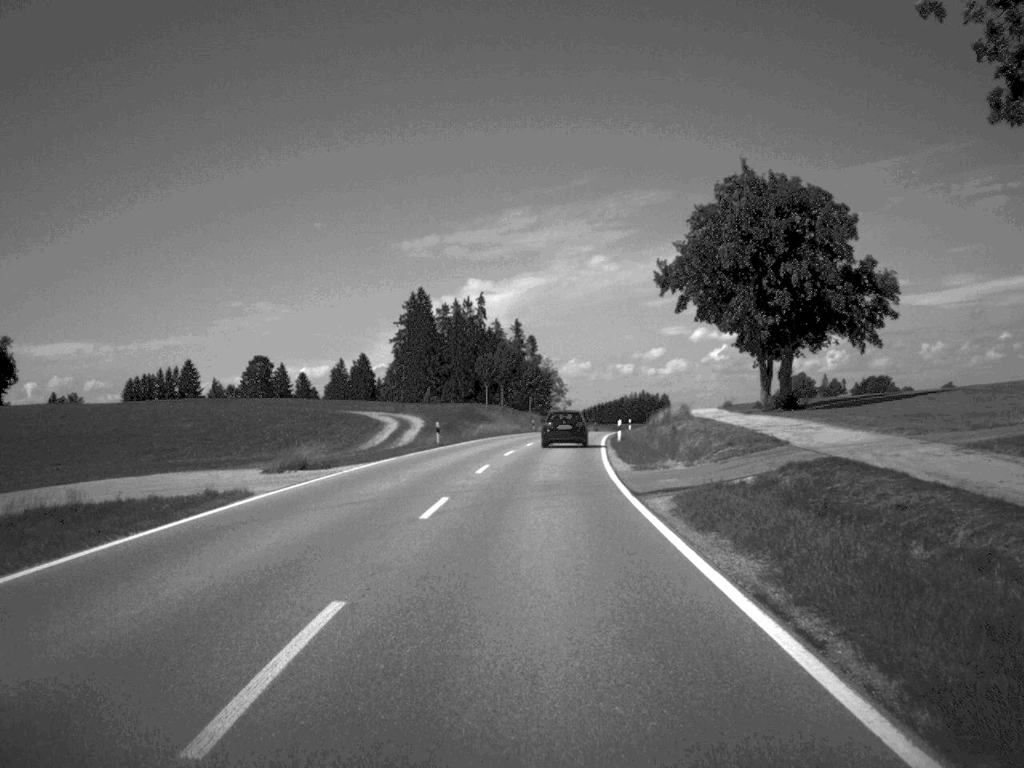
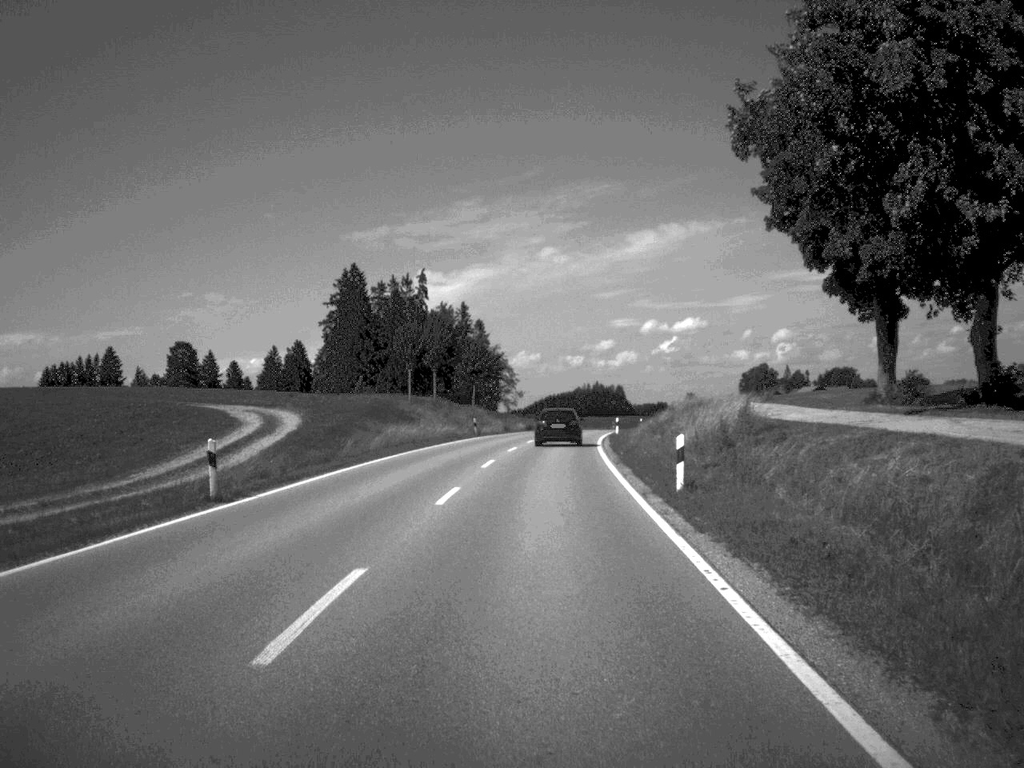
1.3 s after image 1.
(+0.5, +33.0) m; +2°
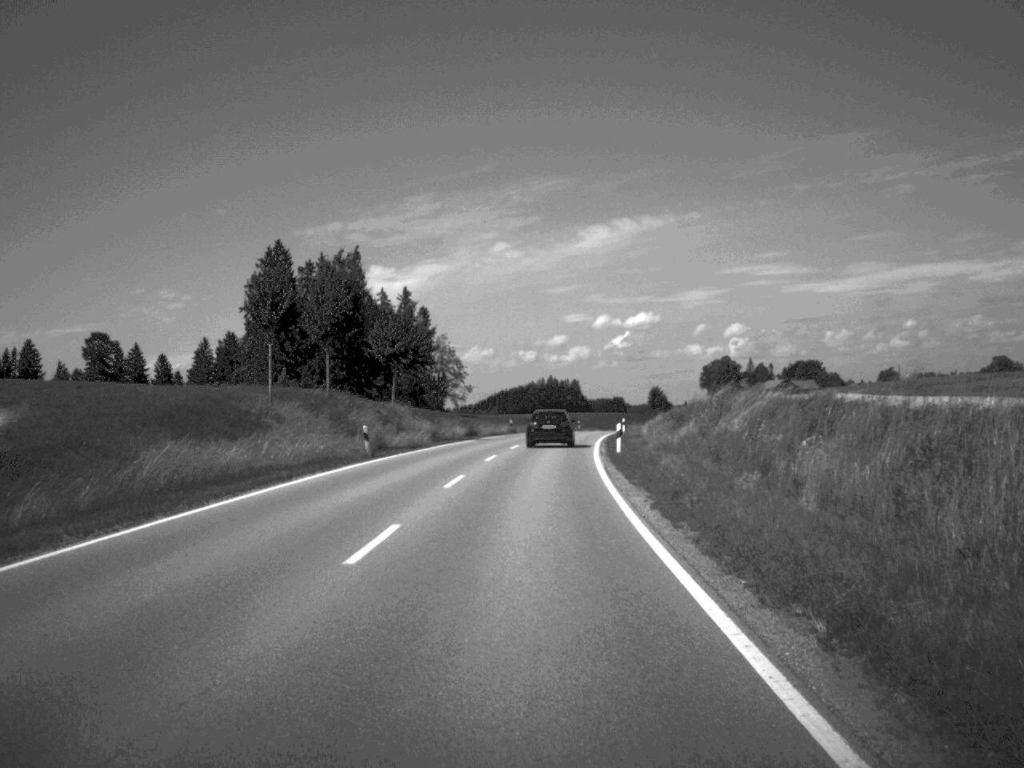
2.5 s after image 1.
(+0.6, +30.6) m; +2°
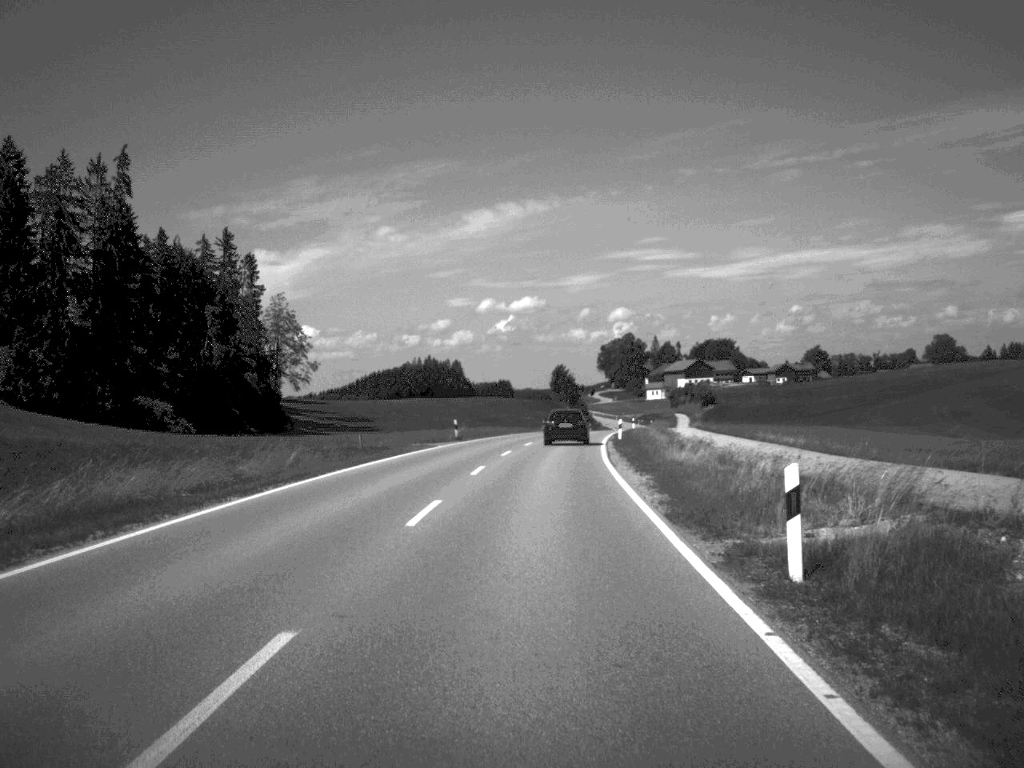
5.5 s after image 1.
(+3.3, +77.8) m; +5°
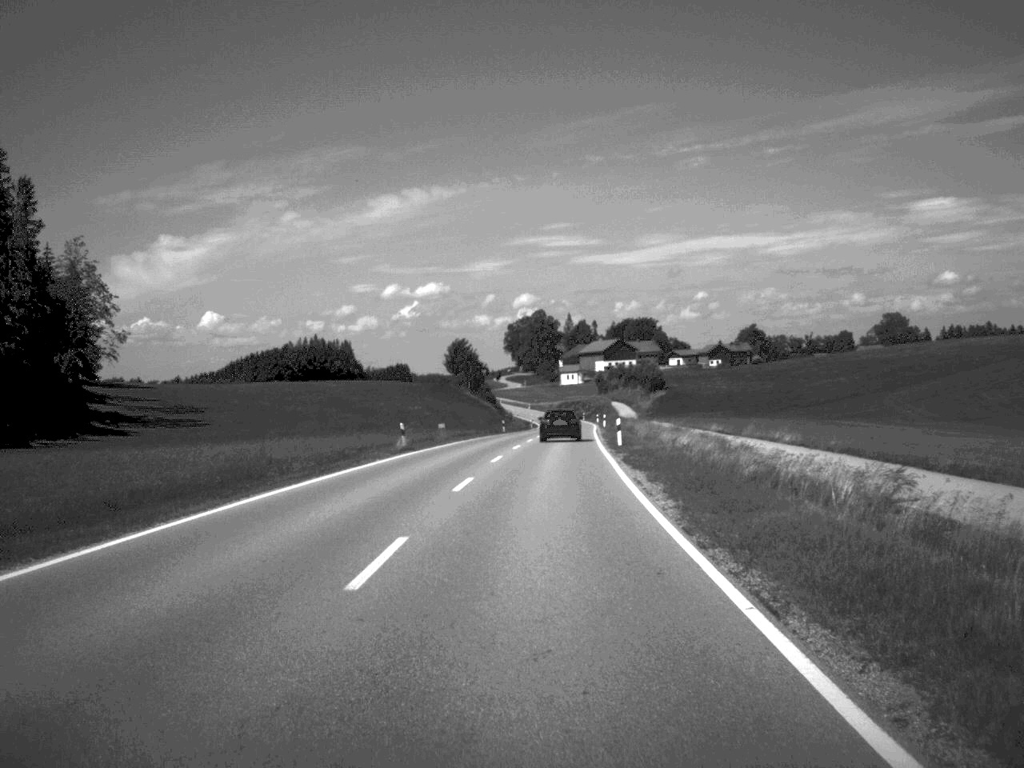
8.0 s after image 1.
(+2.3, +64.1) m; +4°
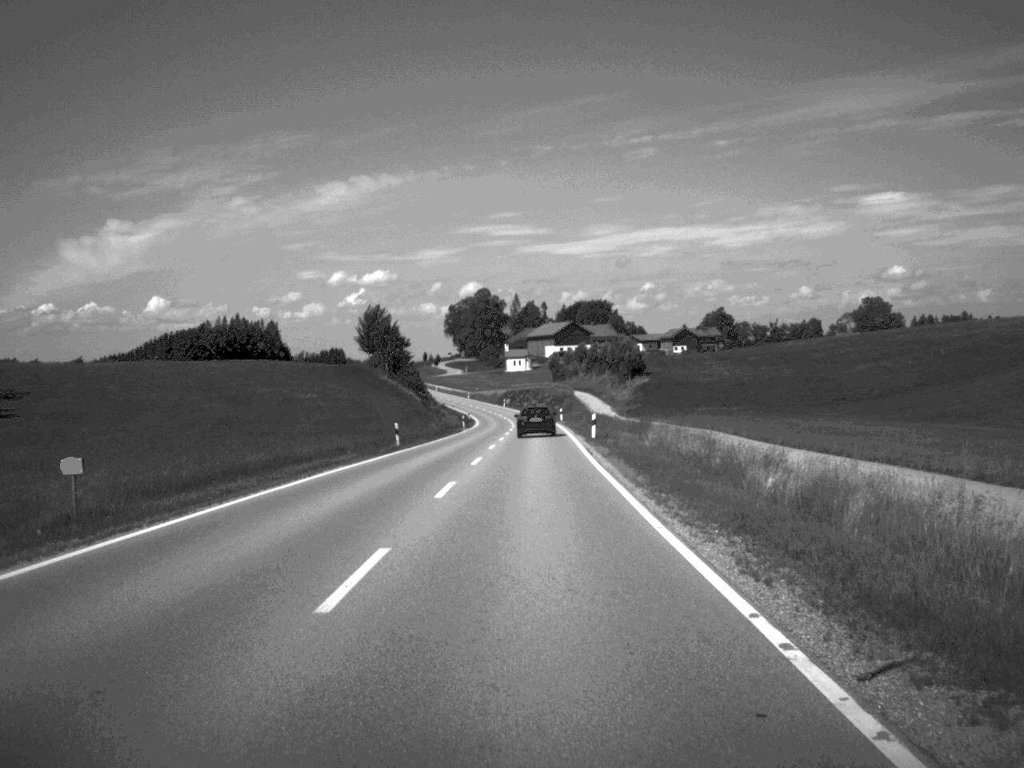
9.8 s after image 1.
(+1.1, +47.9) m; +2°
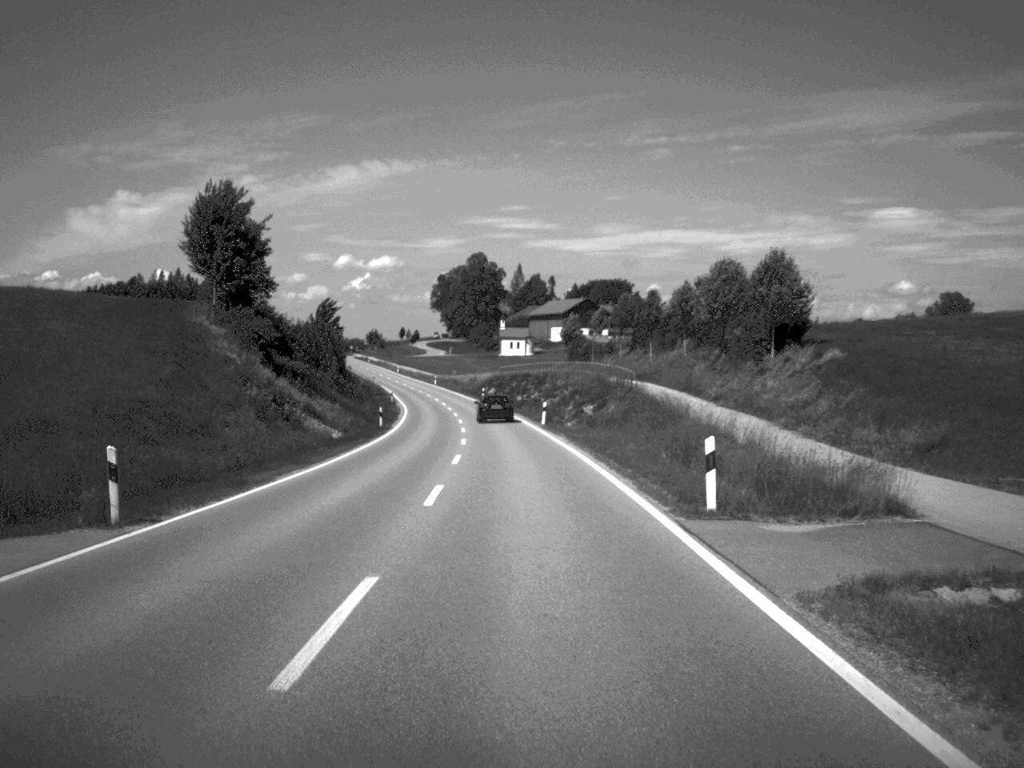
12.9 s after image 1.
(+0.2, +84.3) m; 0°
